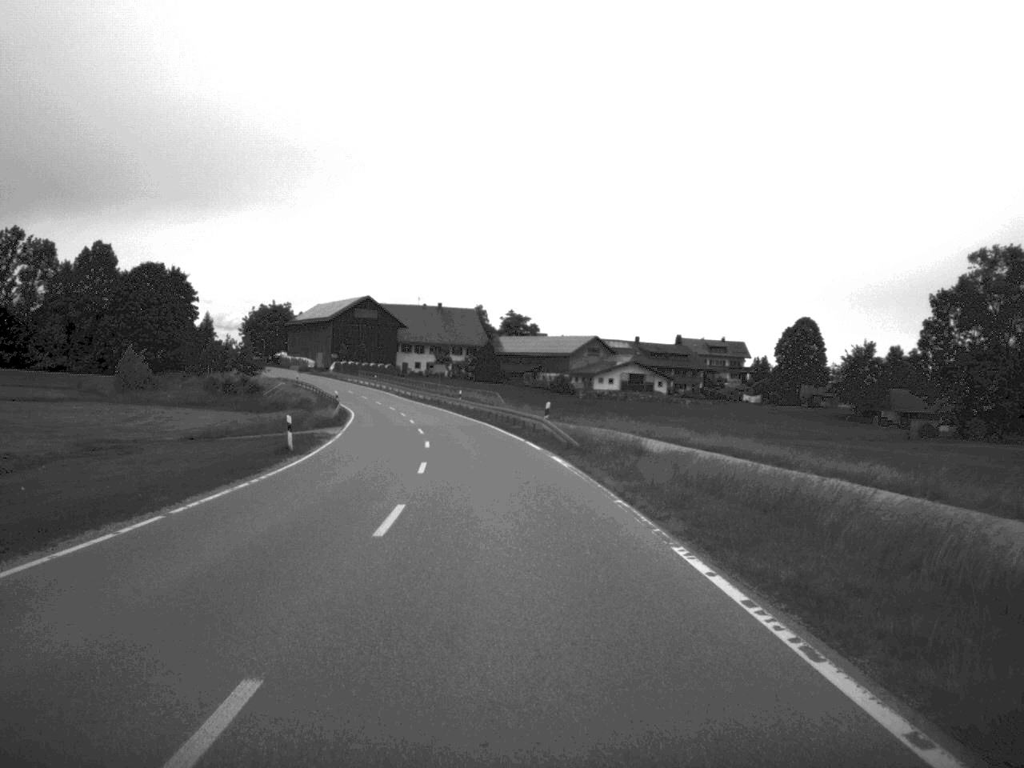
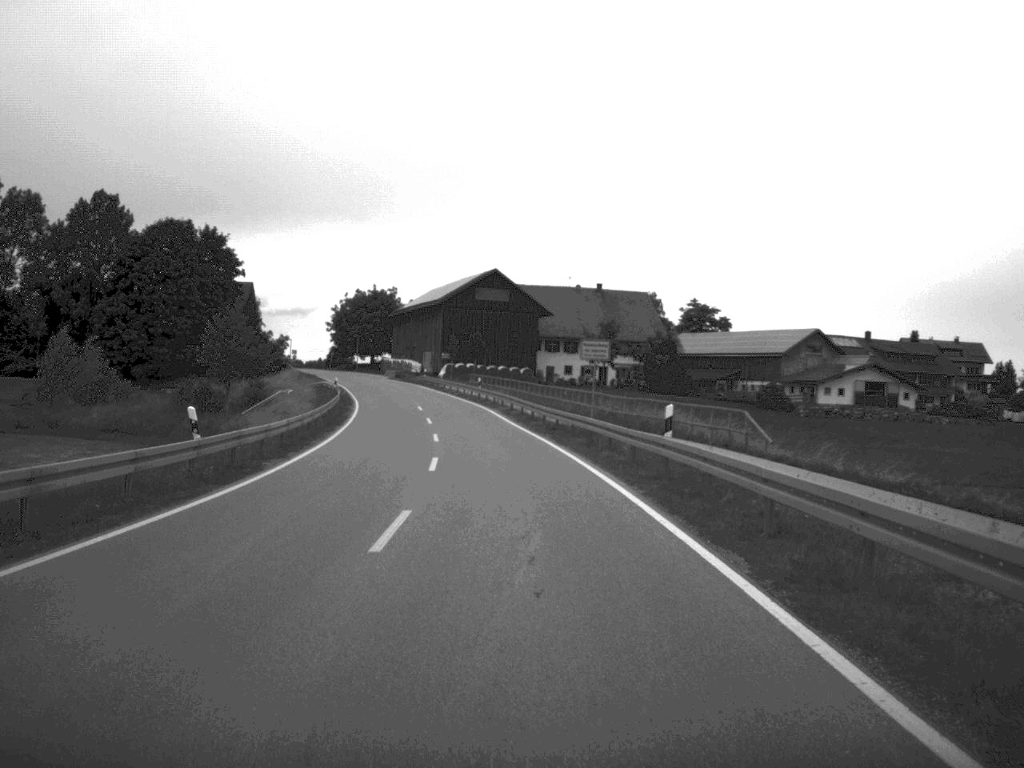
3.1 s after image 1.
(-3.8, +60.8) m; -7°
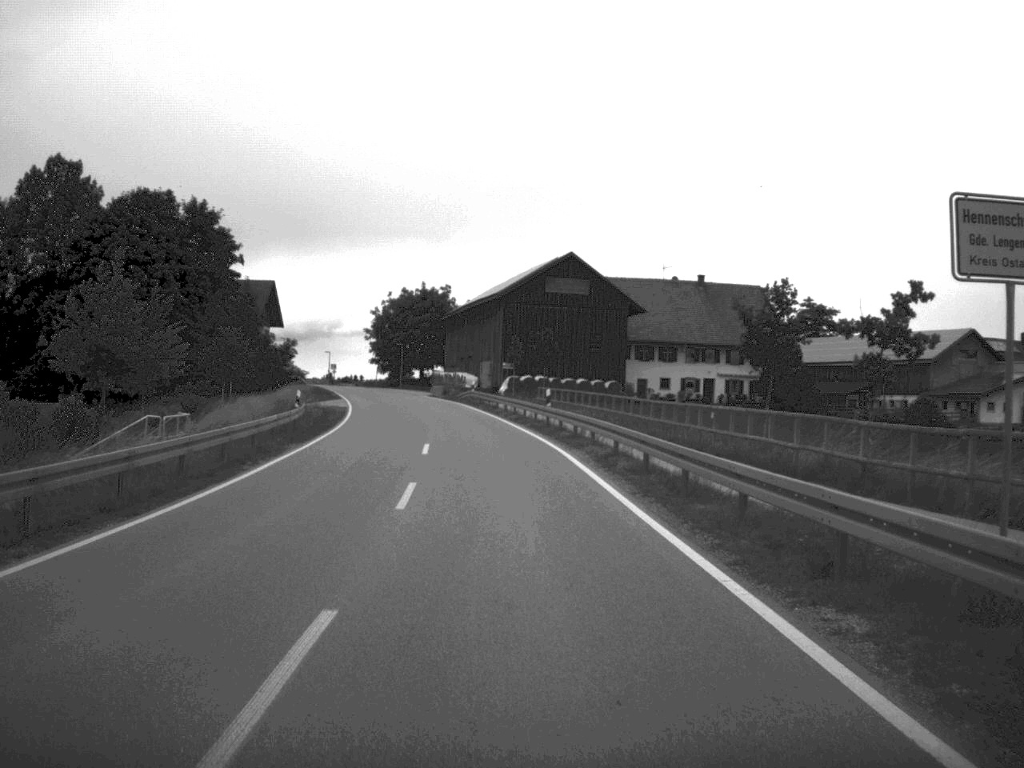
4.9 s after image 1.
(-0.8, +31.1) m; -3°
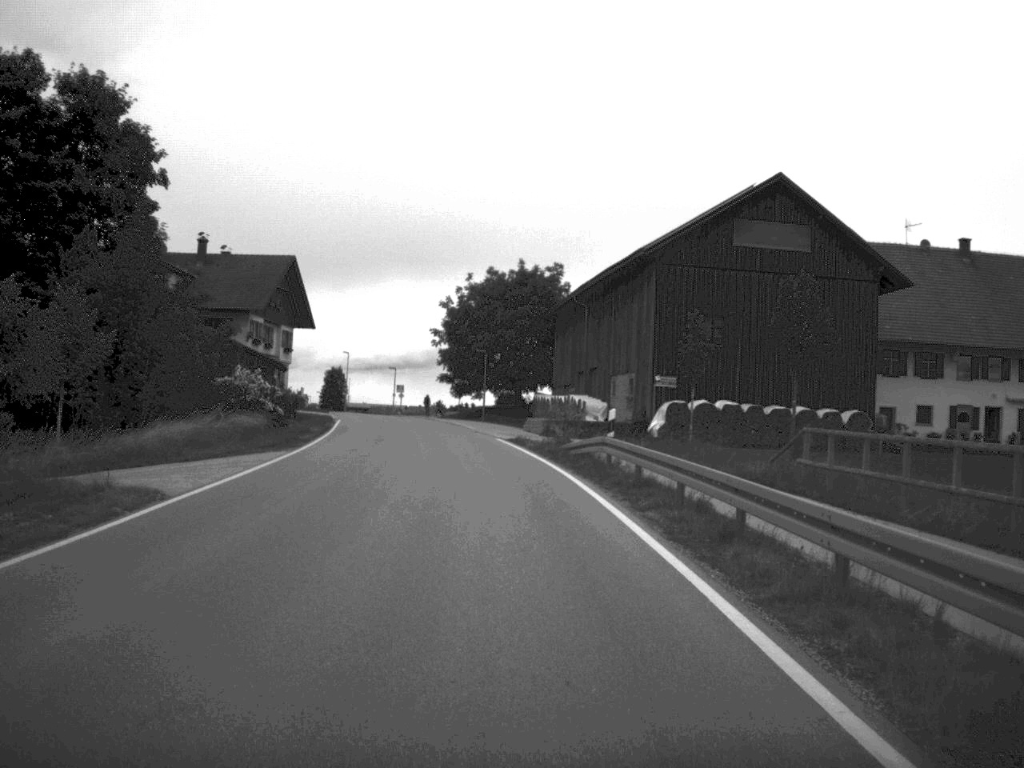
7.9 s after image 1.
(-2.2, +48.0) m; -5°
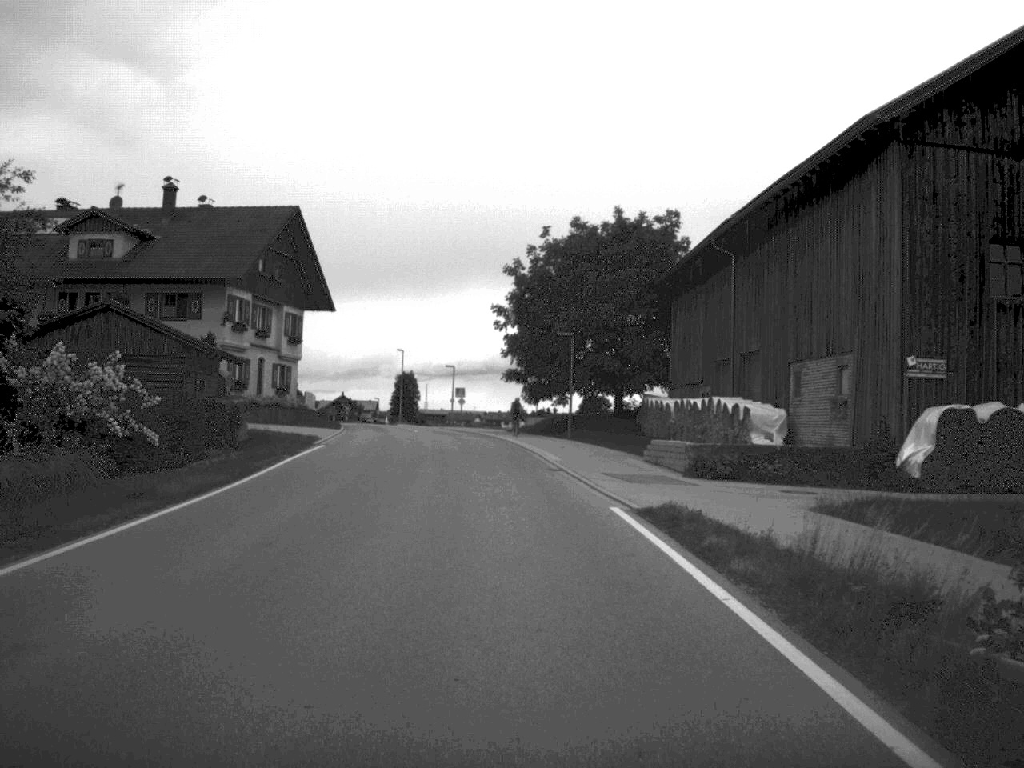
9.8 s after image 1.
(-1.0, +27.4) m; -4°
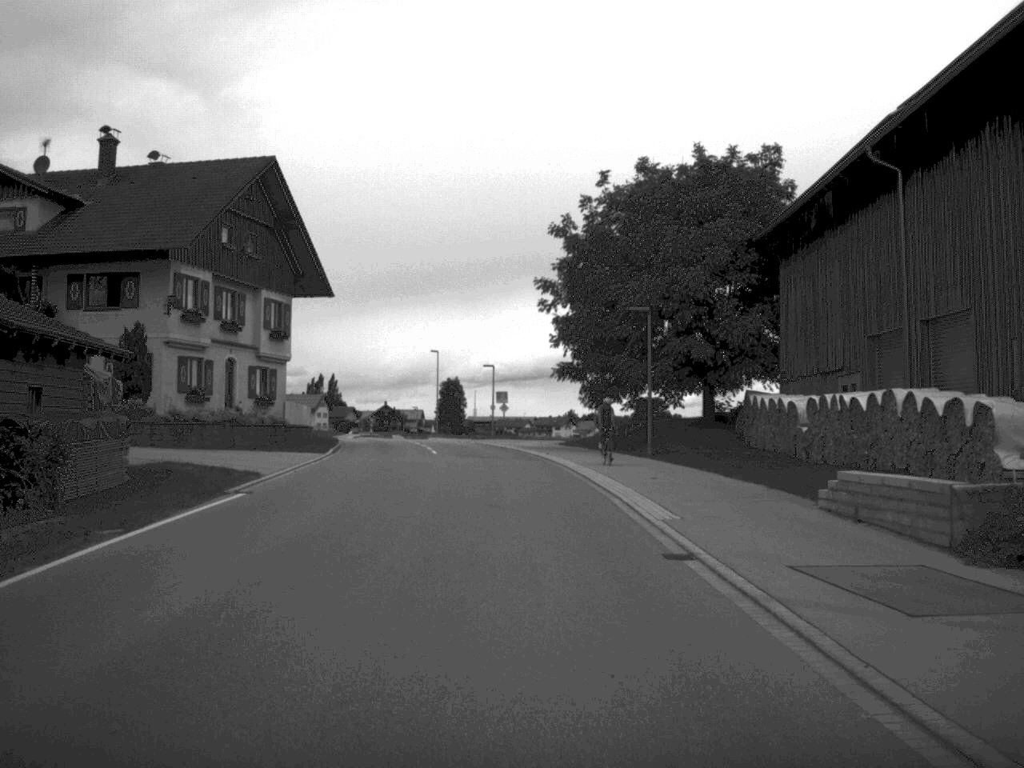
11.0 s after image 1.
(-0.3, +16.4) m; -2°
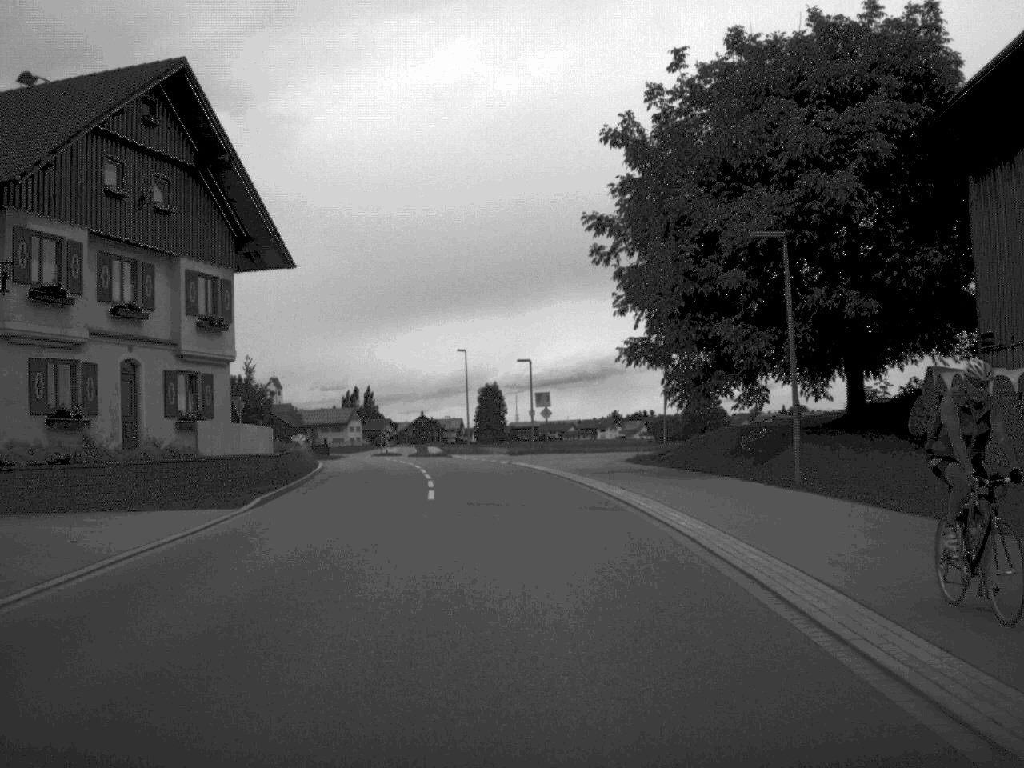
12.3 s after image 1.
(-0.3, +16.9) m; -2°
